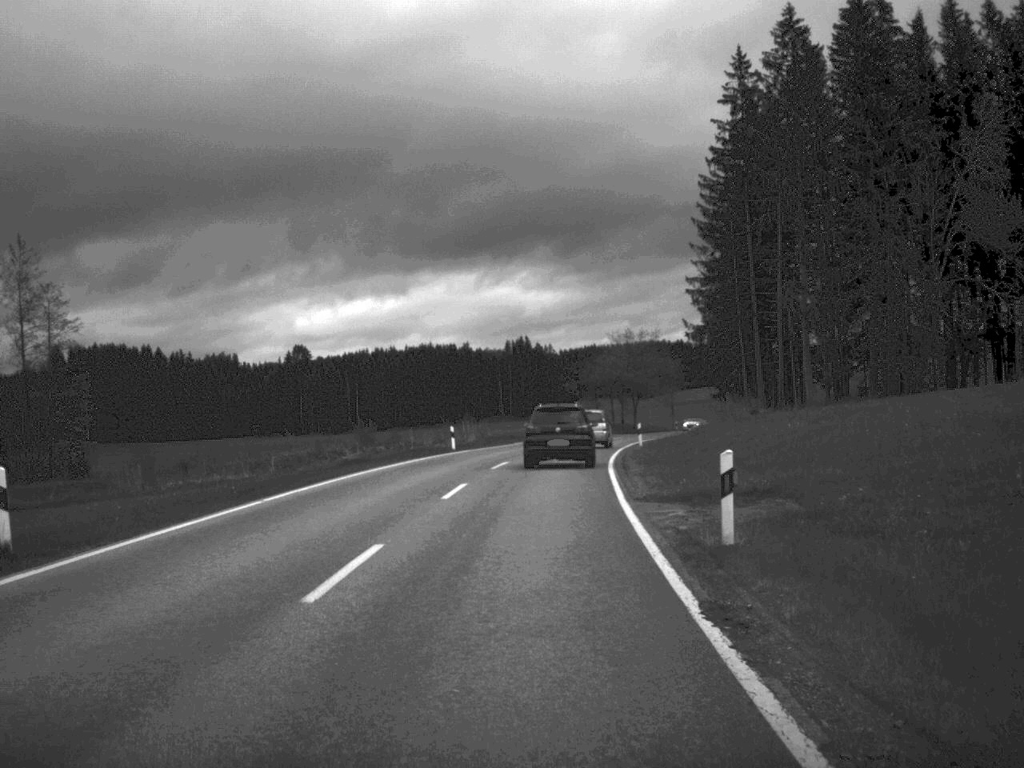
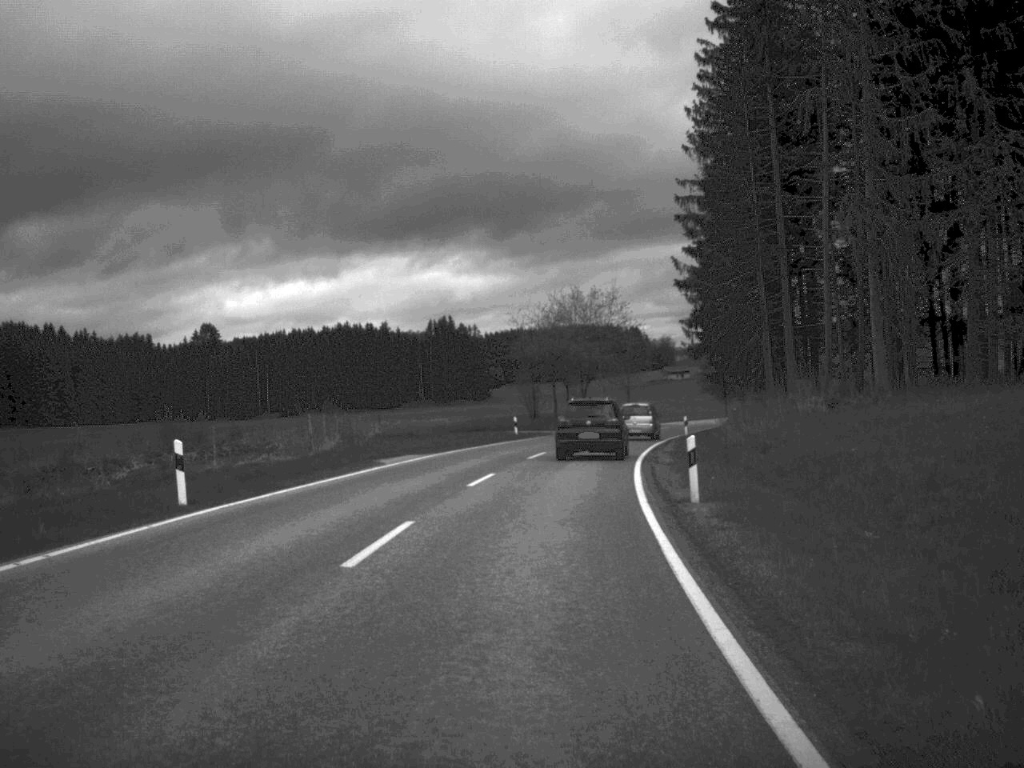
(+0.9, +33.4) m; +3°
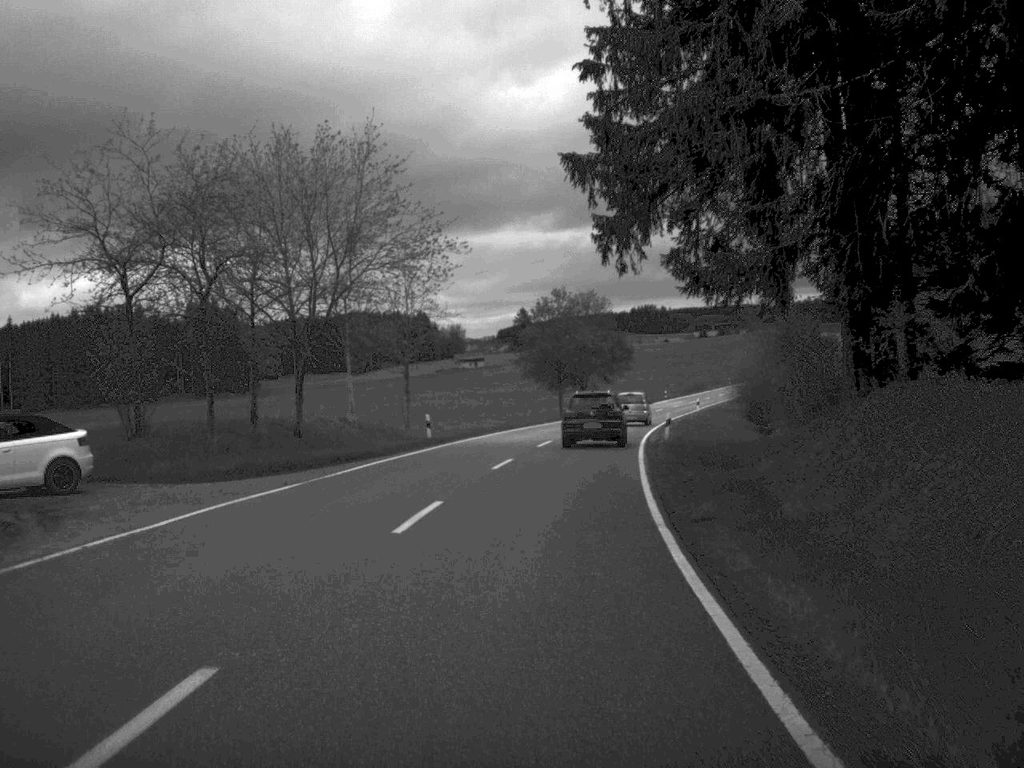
(+4.5, +54.8) m; +9°
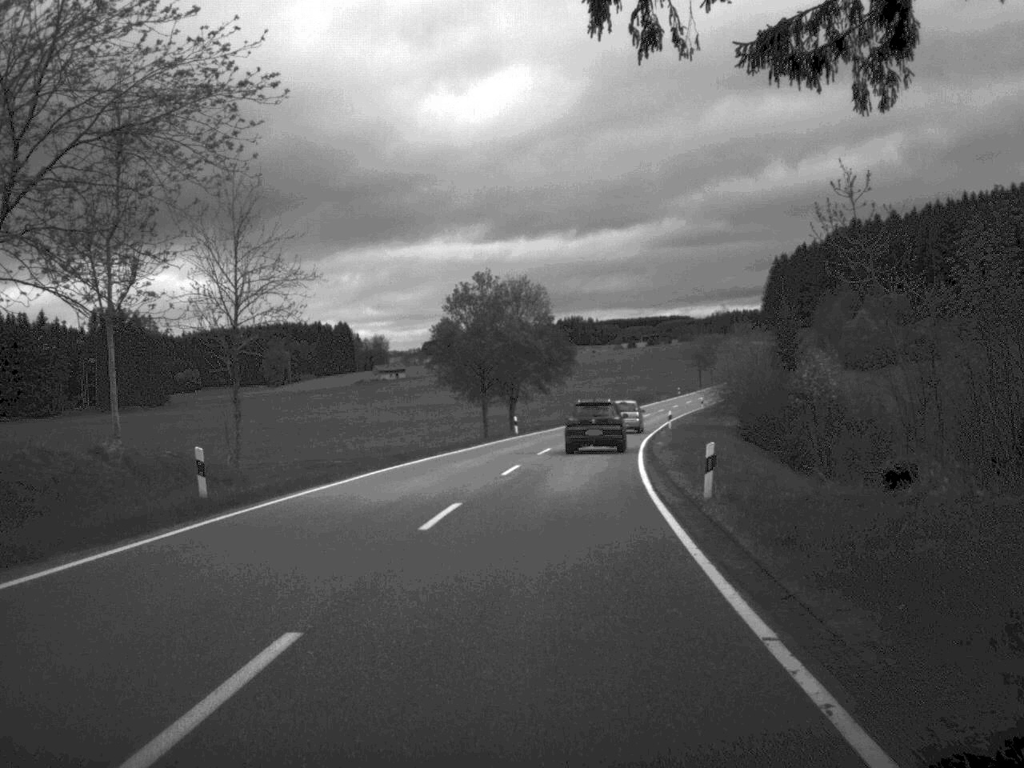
(+0.6, +22.4) m; +3°
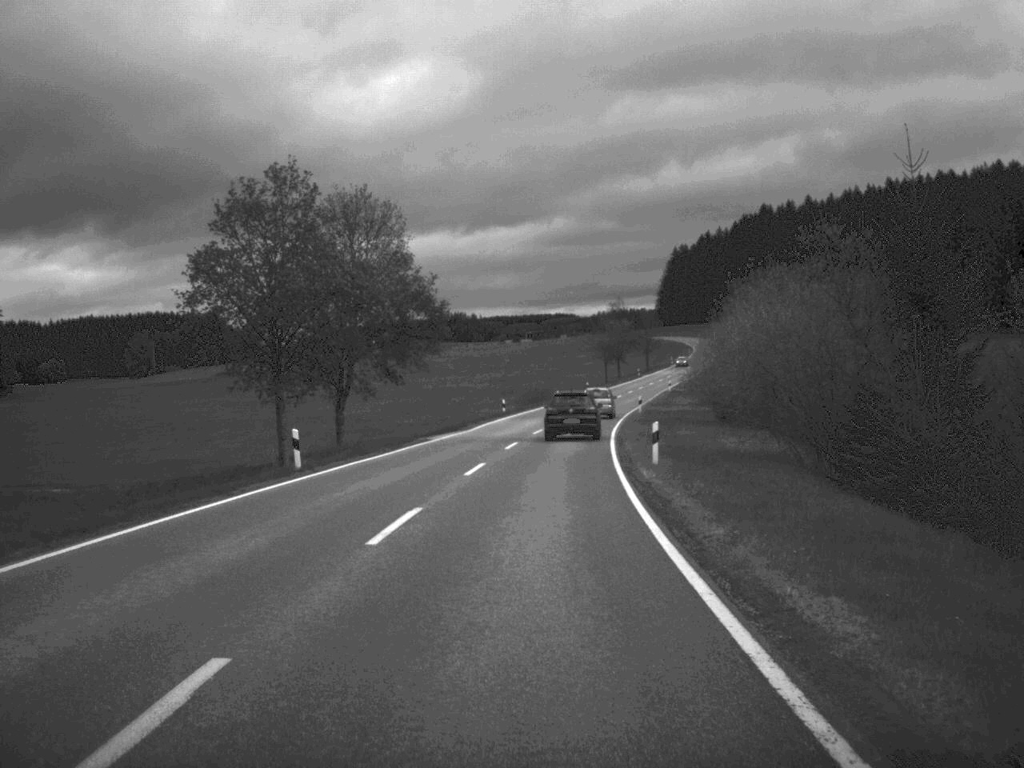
(+1.8, +36.7) m; +5°
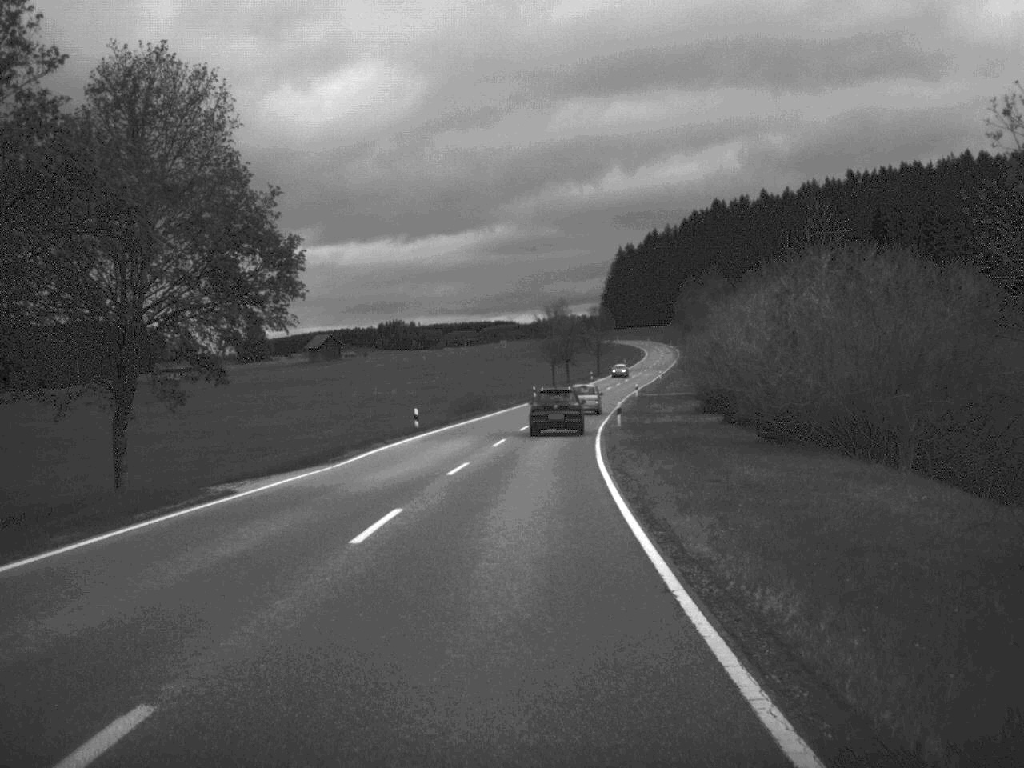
(+0.5, +23.6) m; +3°
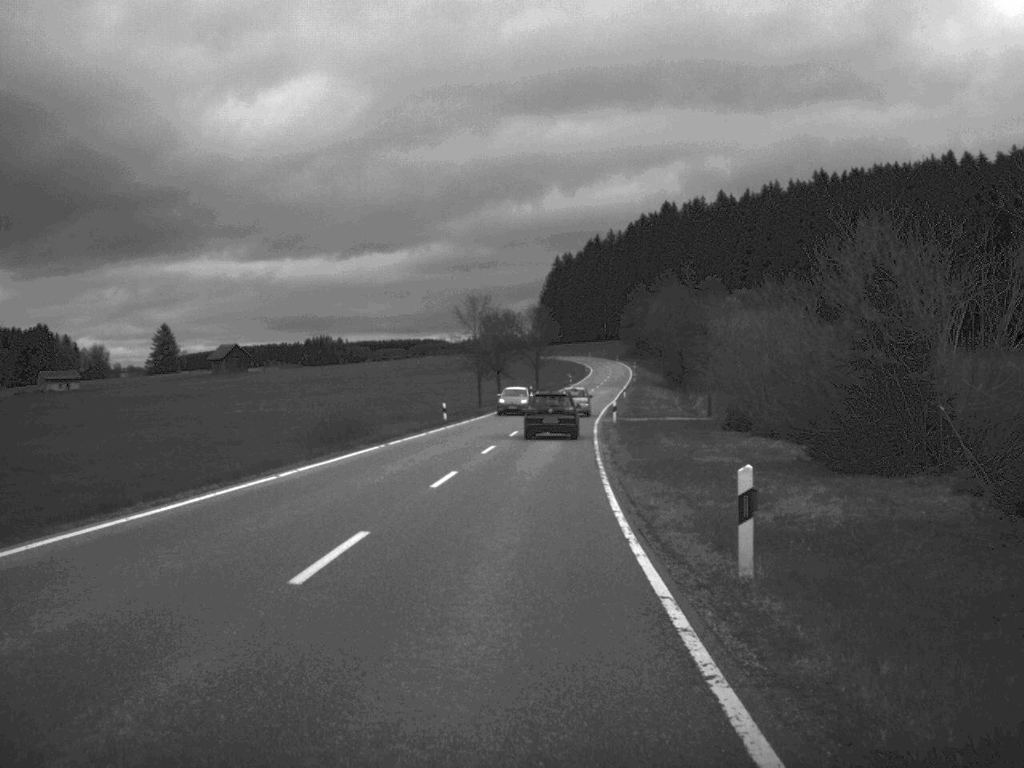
(+1.0, +38.0) m; +3°
